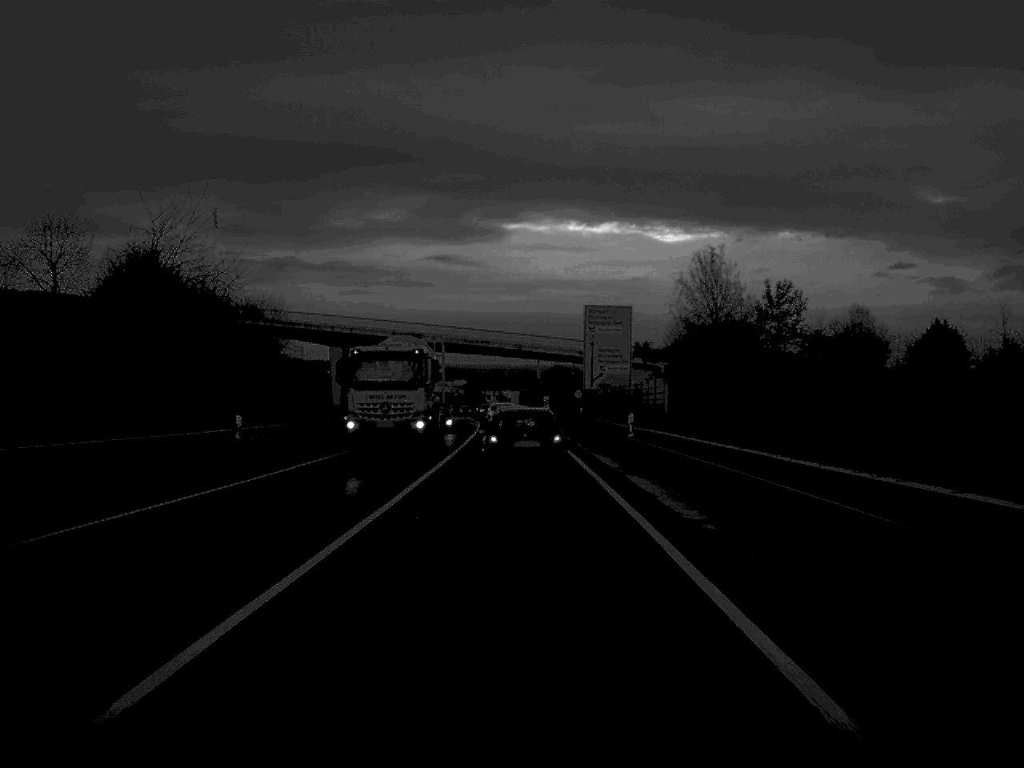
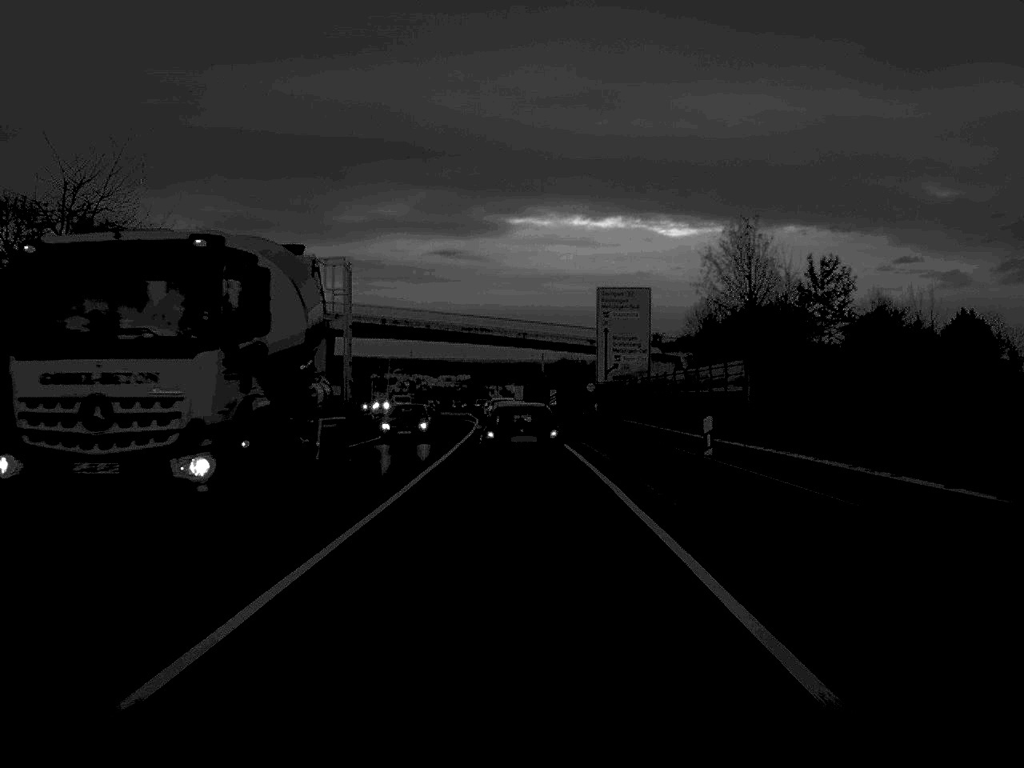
(0.0, +12.2) m; 0°
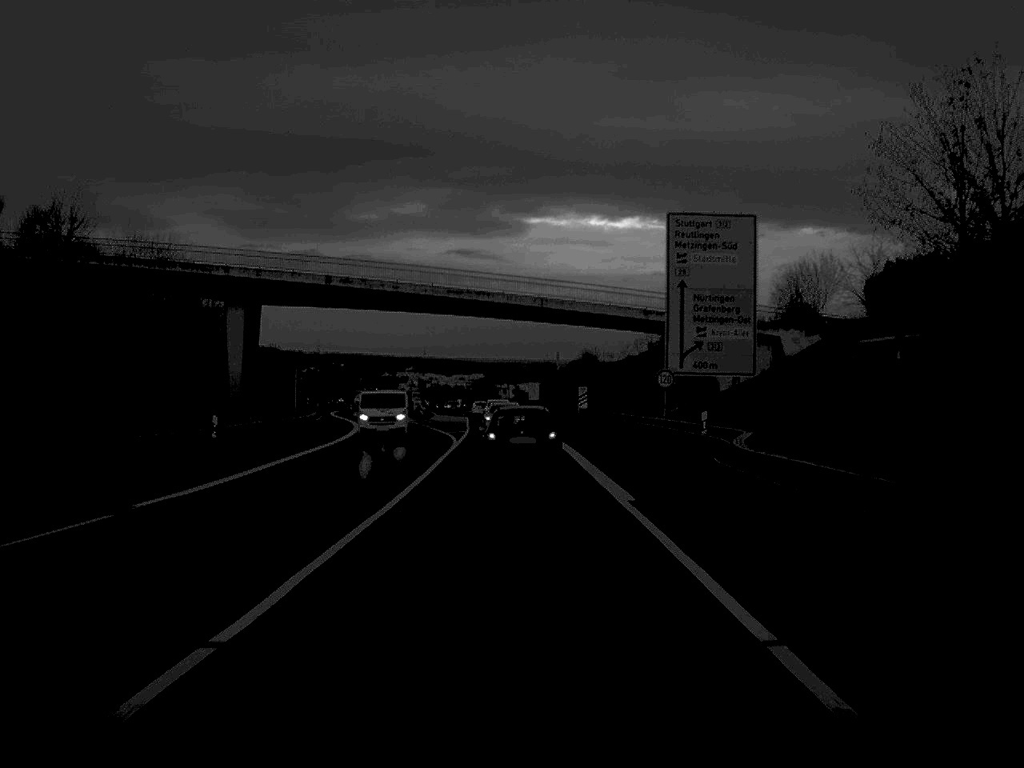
(-0.2, +37.2) m; -1°
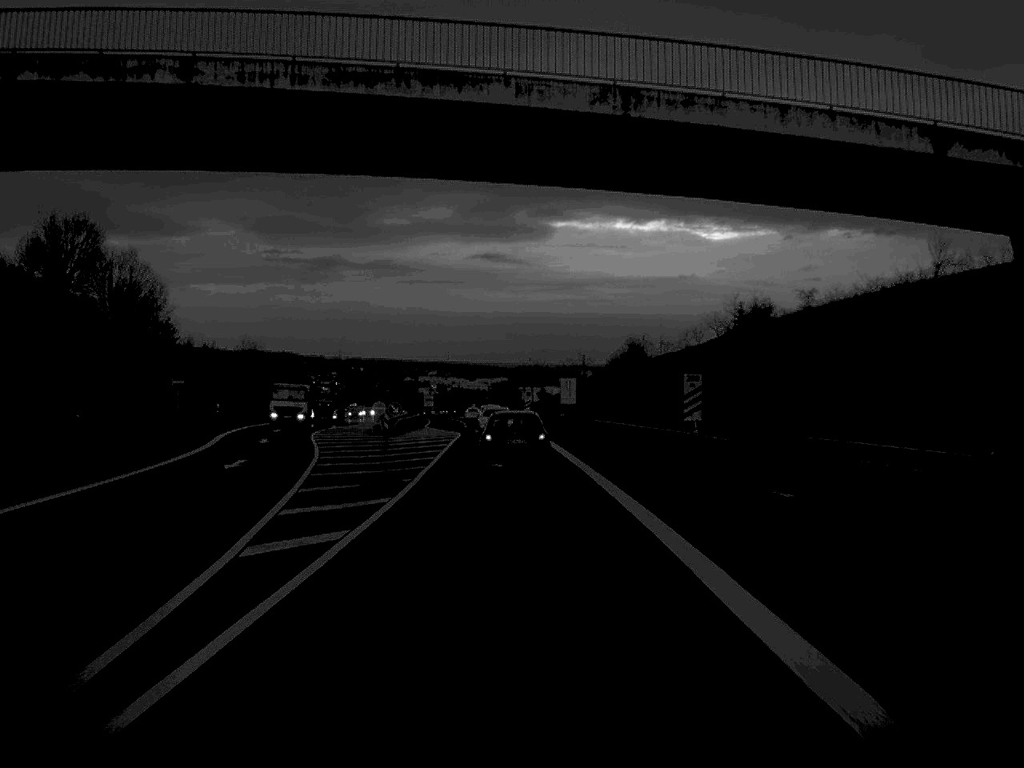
(-0.4, +47.4) m; -1°
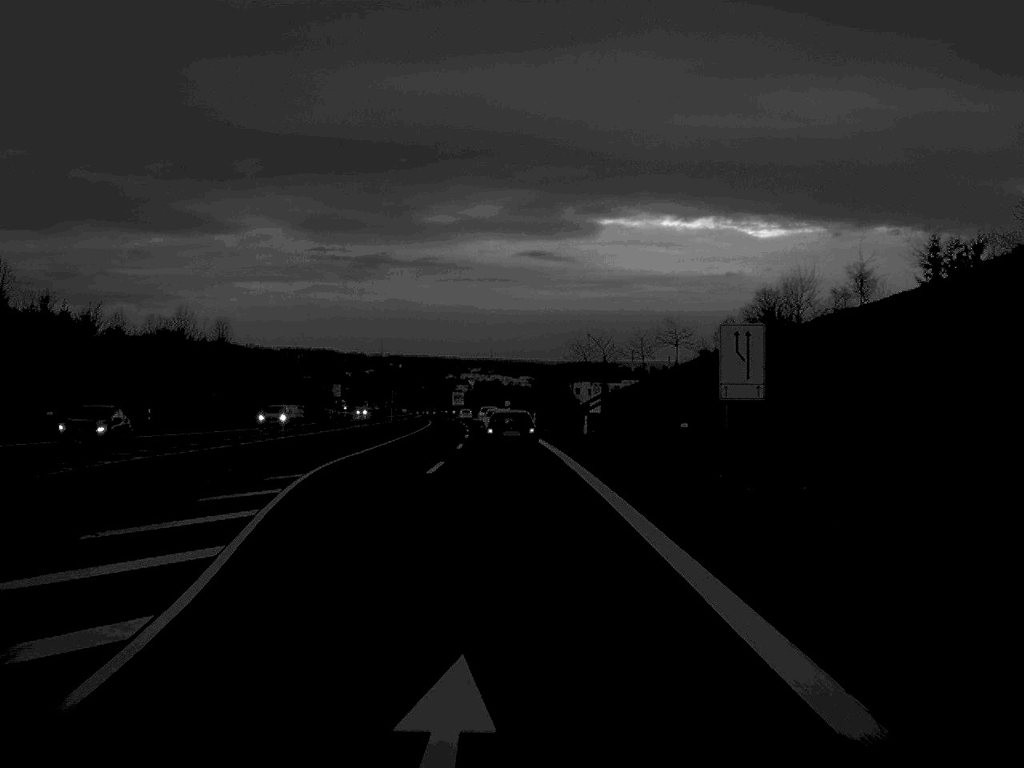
(-1.2, +66.7) m; -2°
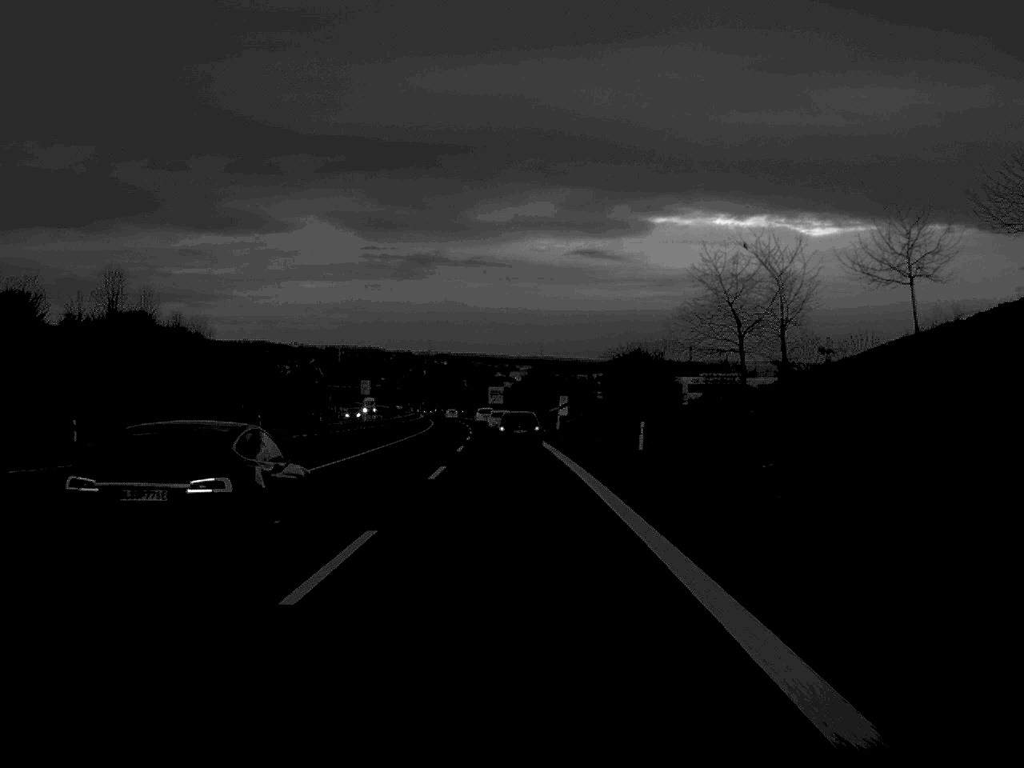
(-1.4, +74.3) m; -2°
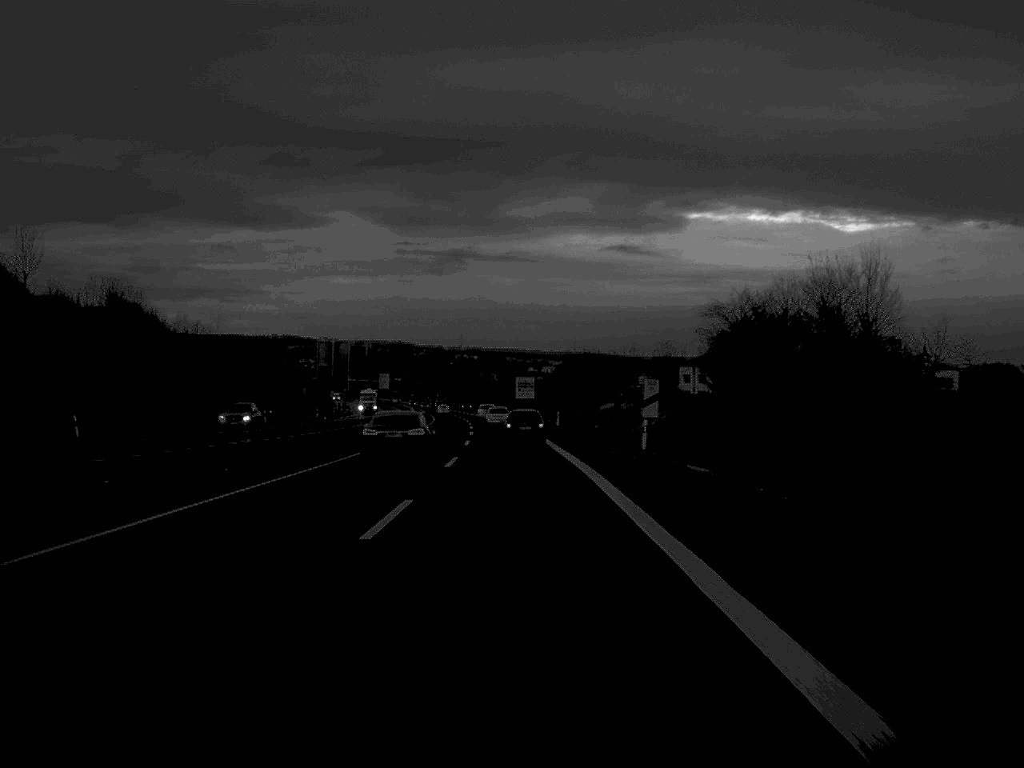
(-0.6, +49.4) m; -1°
